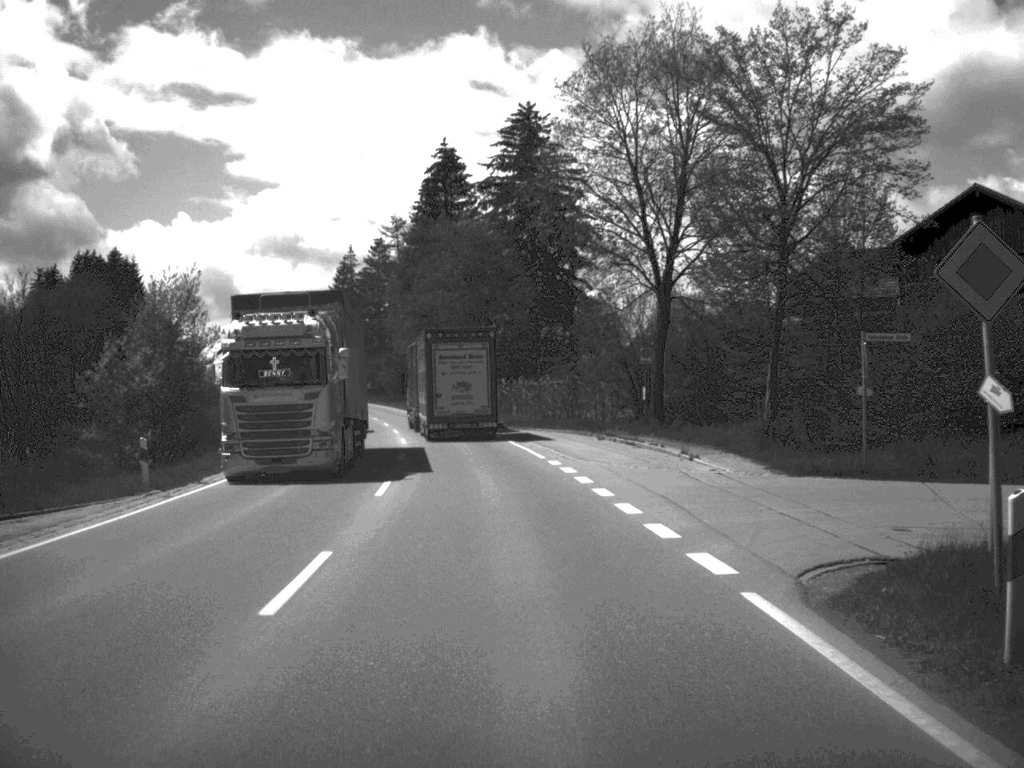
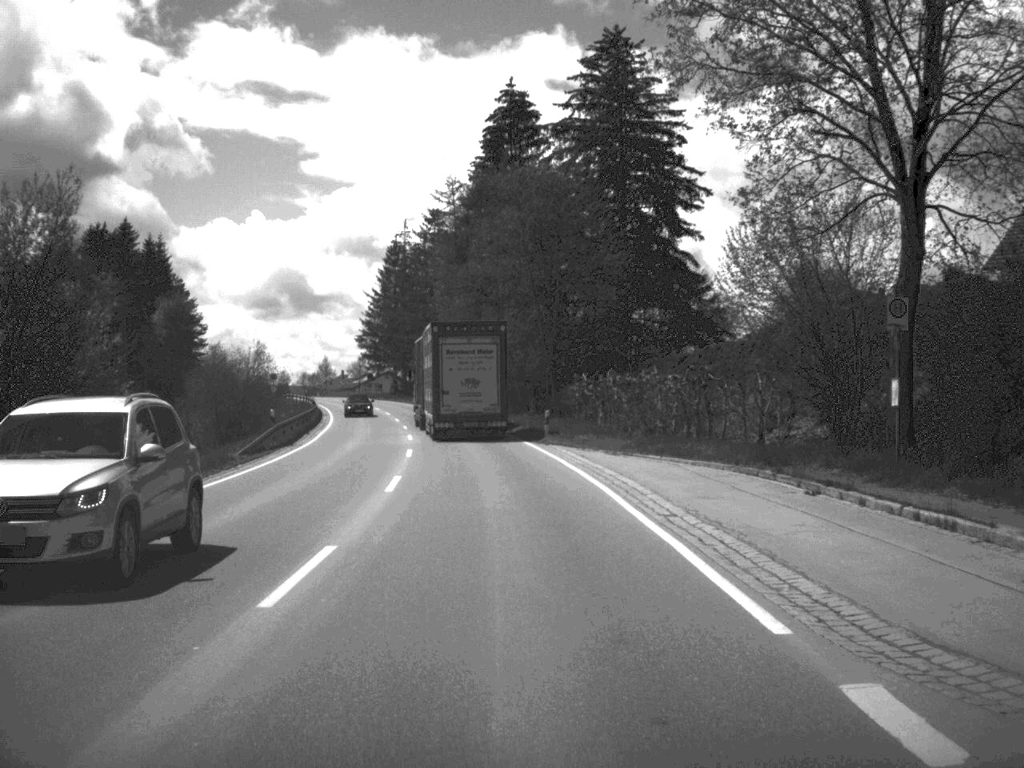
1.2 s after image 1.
(-0.7, +23.5) m; -3°
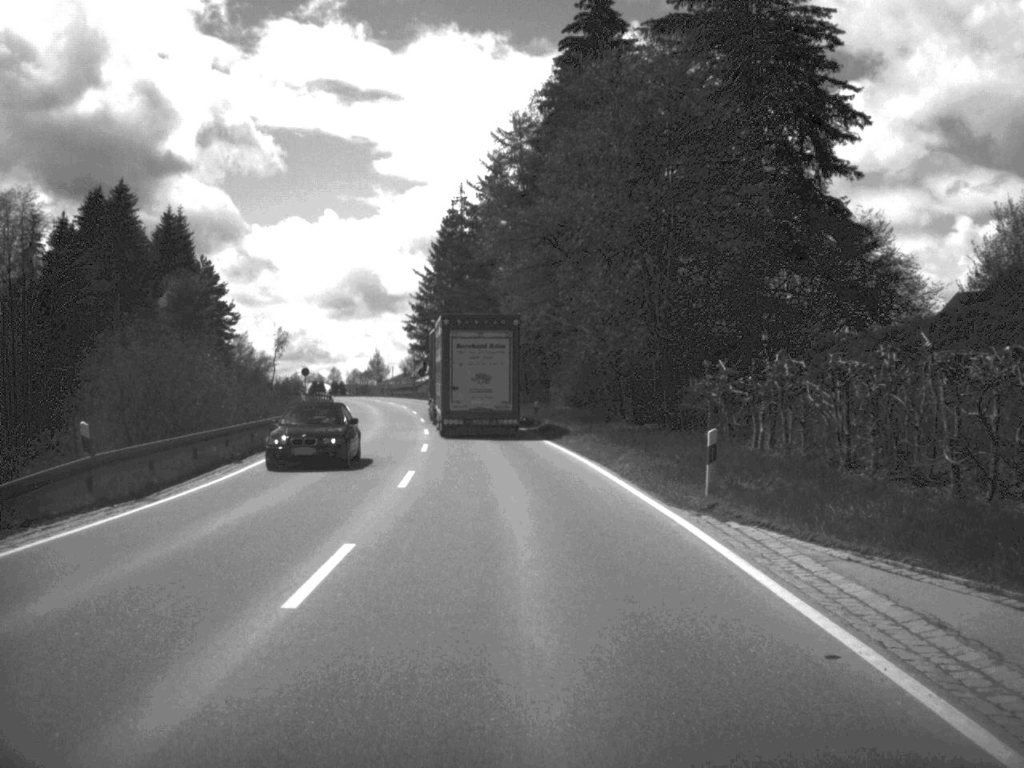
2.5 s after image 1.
(-0.8, +24.2) m; -3°
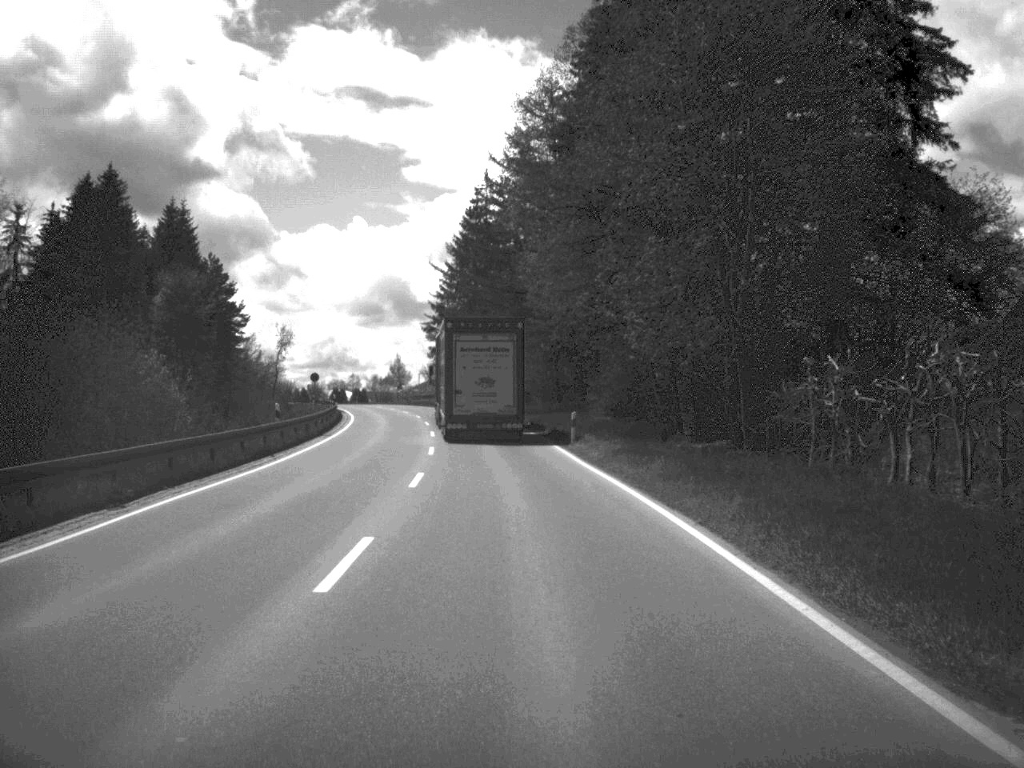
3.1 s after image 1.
(-0.1, +10.7) m; -1°
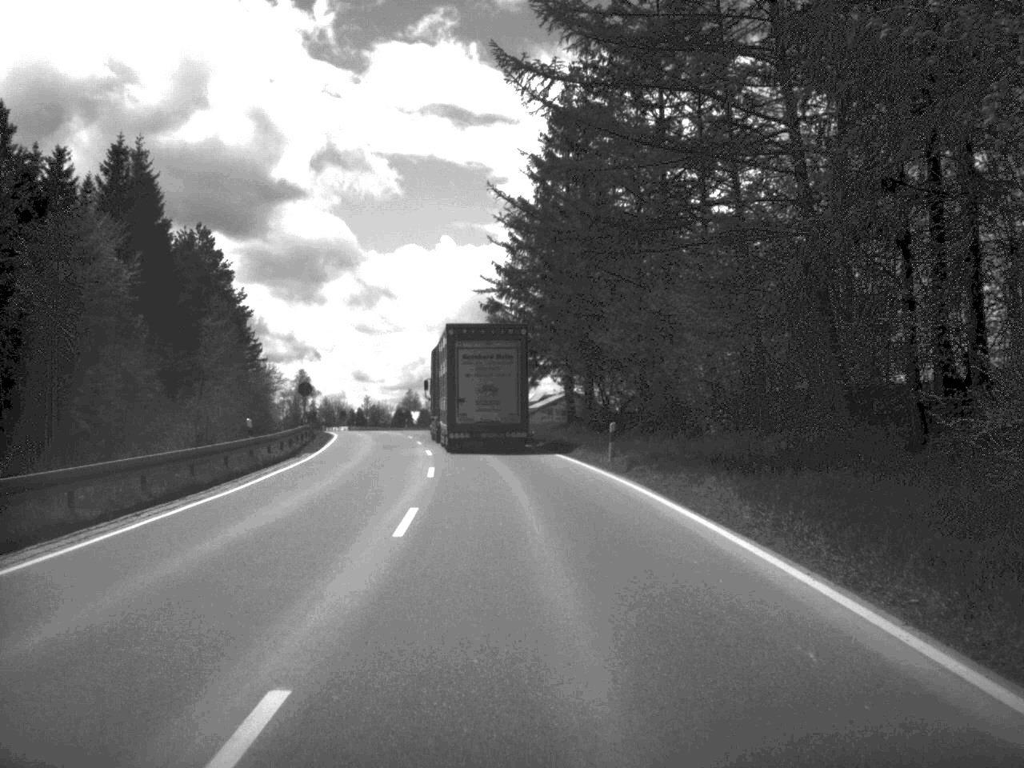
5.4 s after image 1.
(-1.8, +42.9) m; -4°
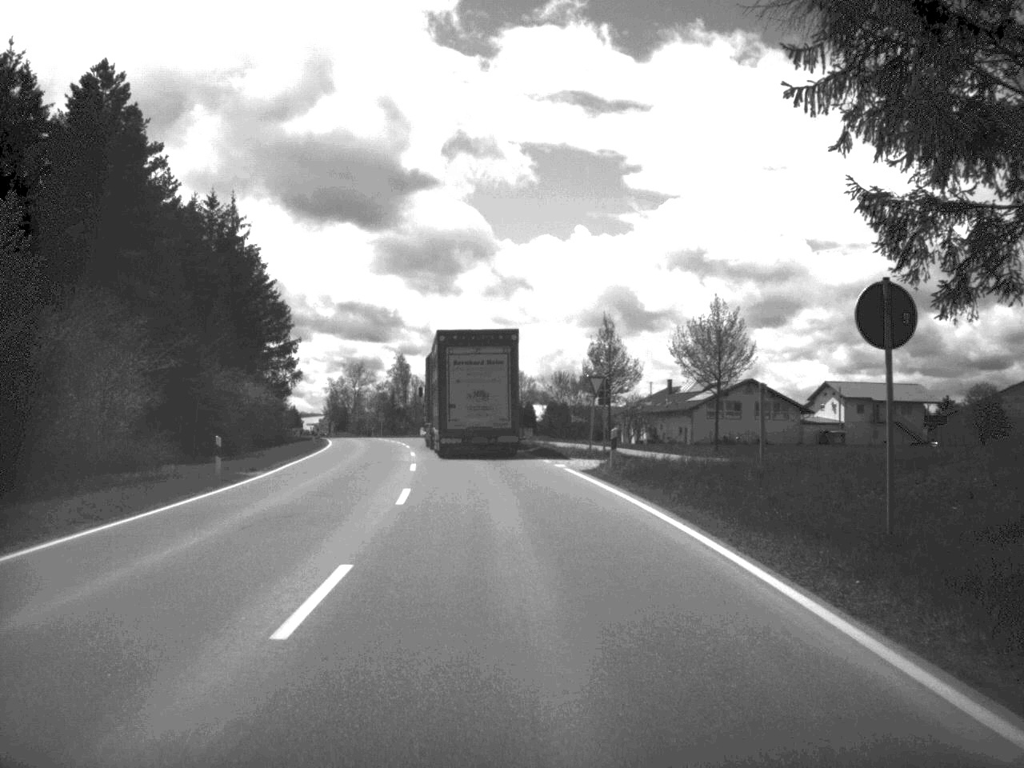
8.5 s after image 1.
(-3.0, +53.8) m; -6°
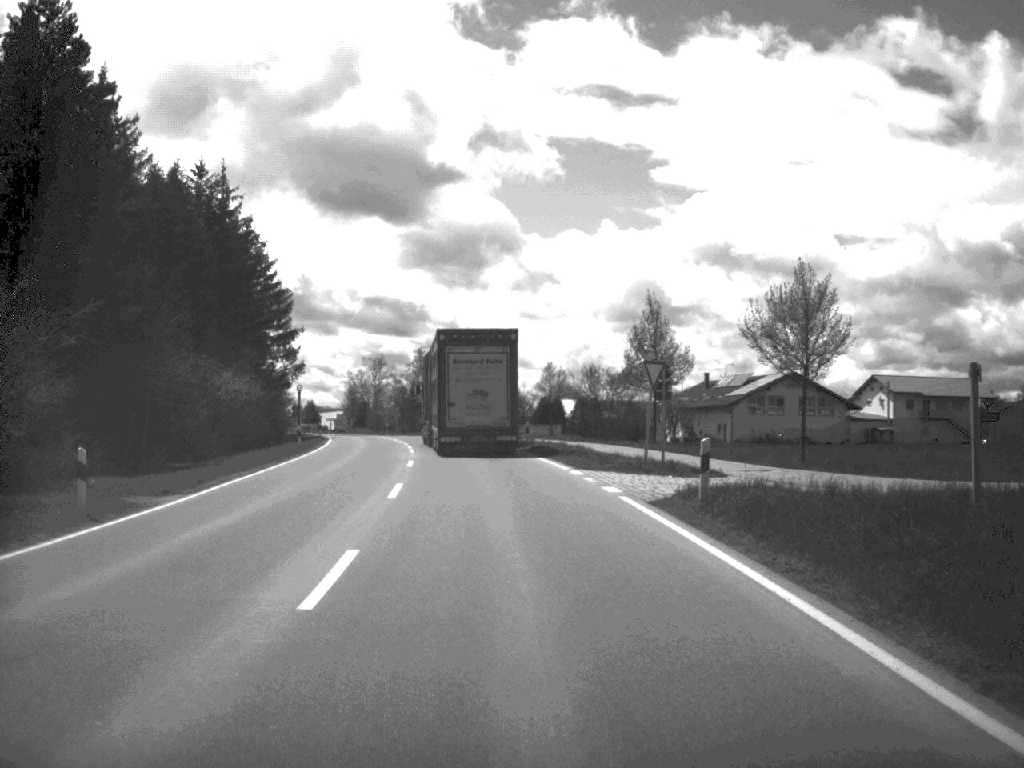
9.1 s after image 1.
(-0.1, +10.7) m; -1°
